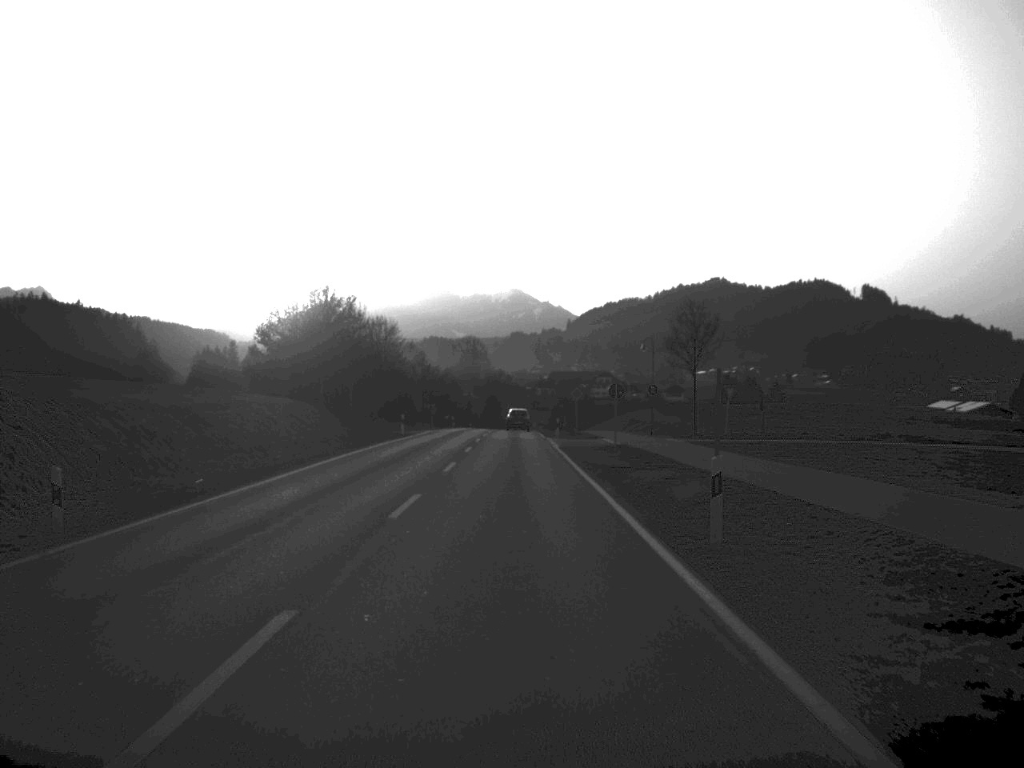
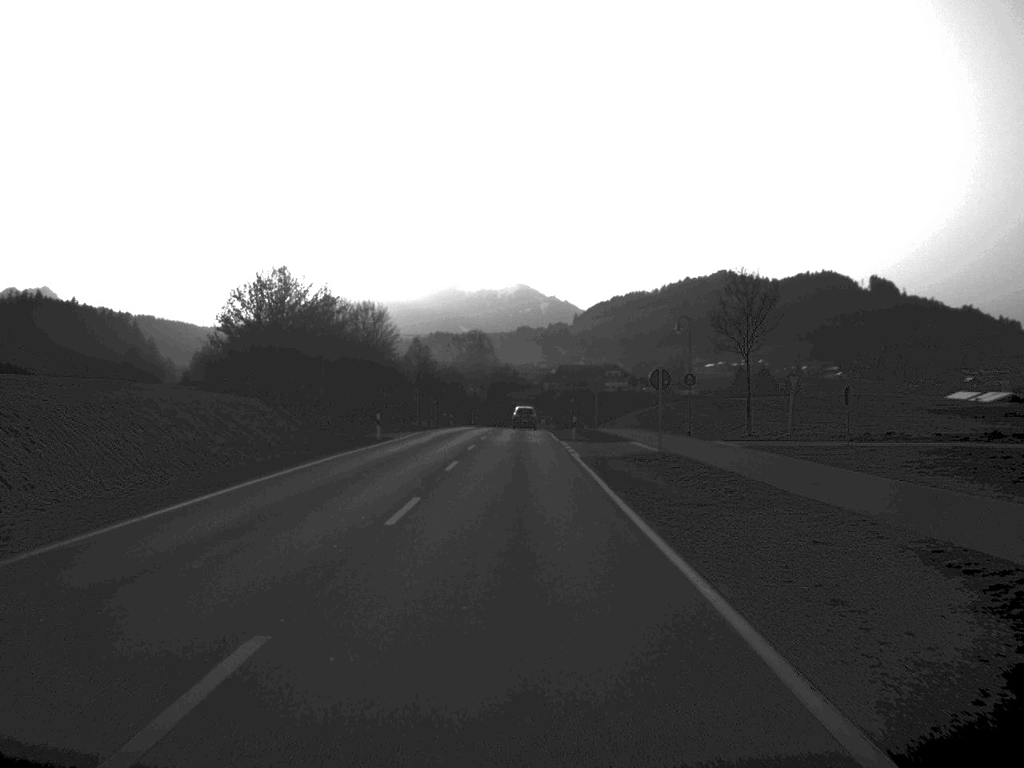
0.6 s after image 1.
(0.0, +13.3) m; 0°
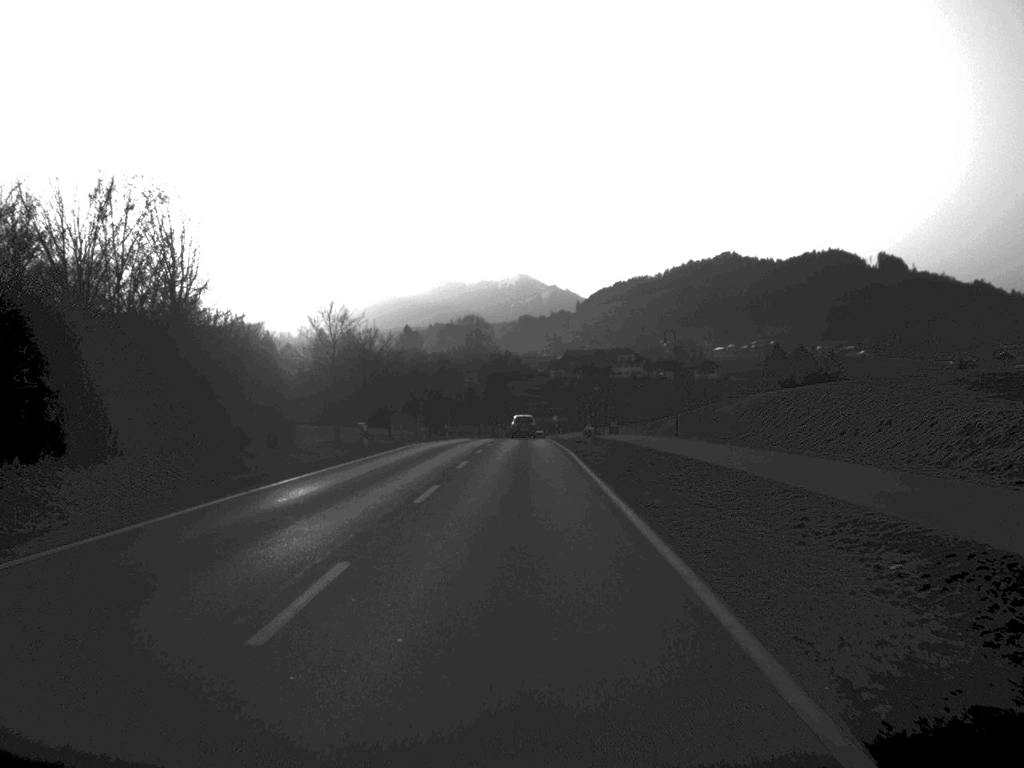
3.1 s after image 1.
(0.0, +55.3) m; 0°
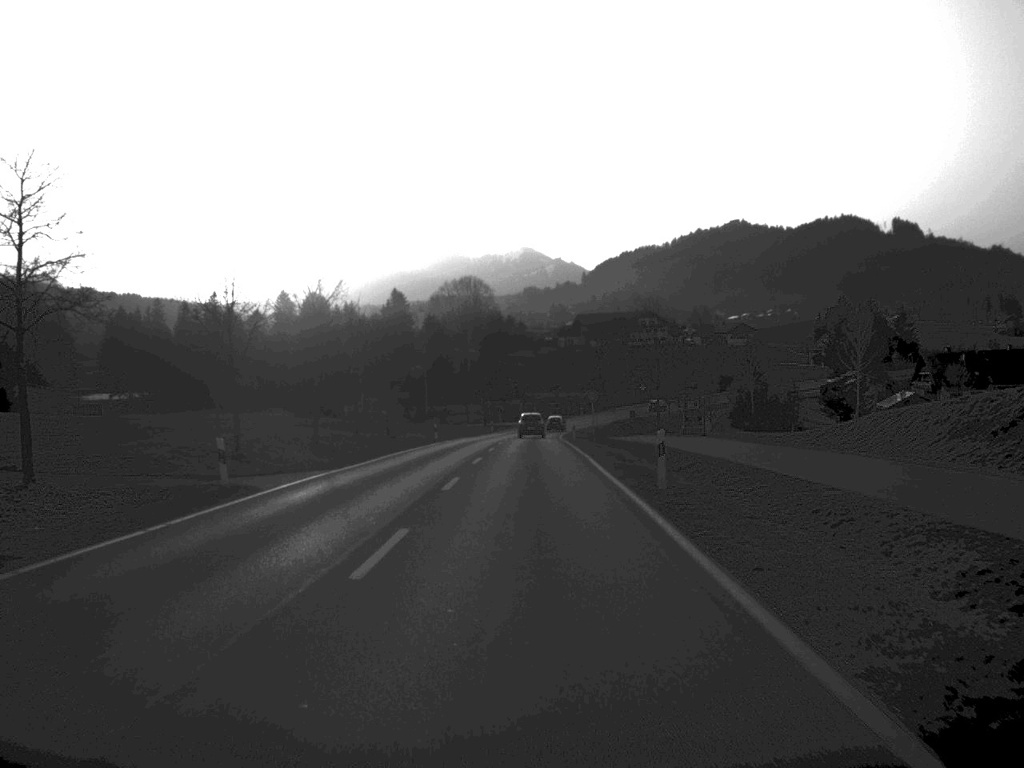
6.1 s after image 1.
(-0.1, +68.5) m; 0°
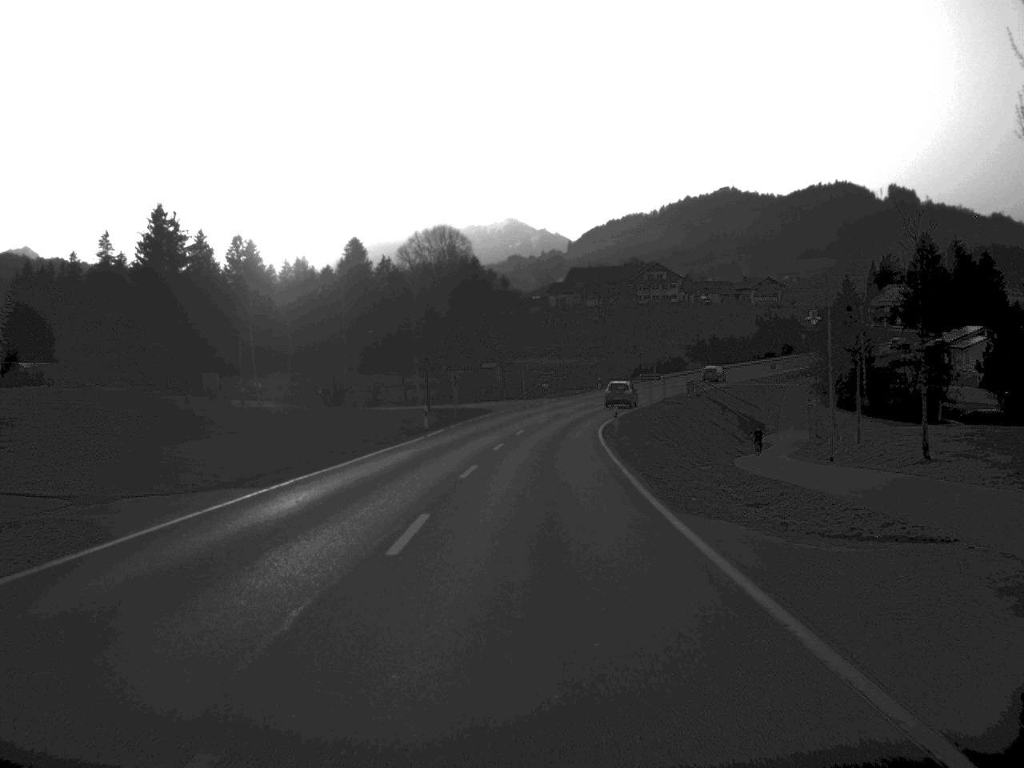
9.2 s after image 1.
(+0.3, +69.6) m; +1°
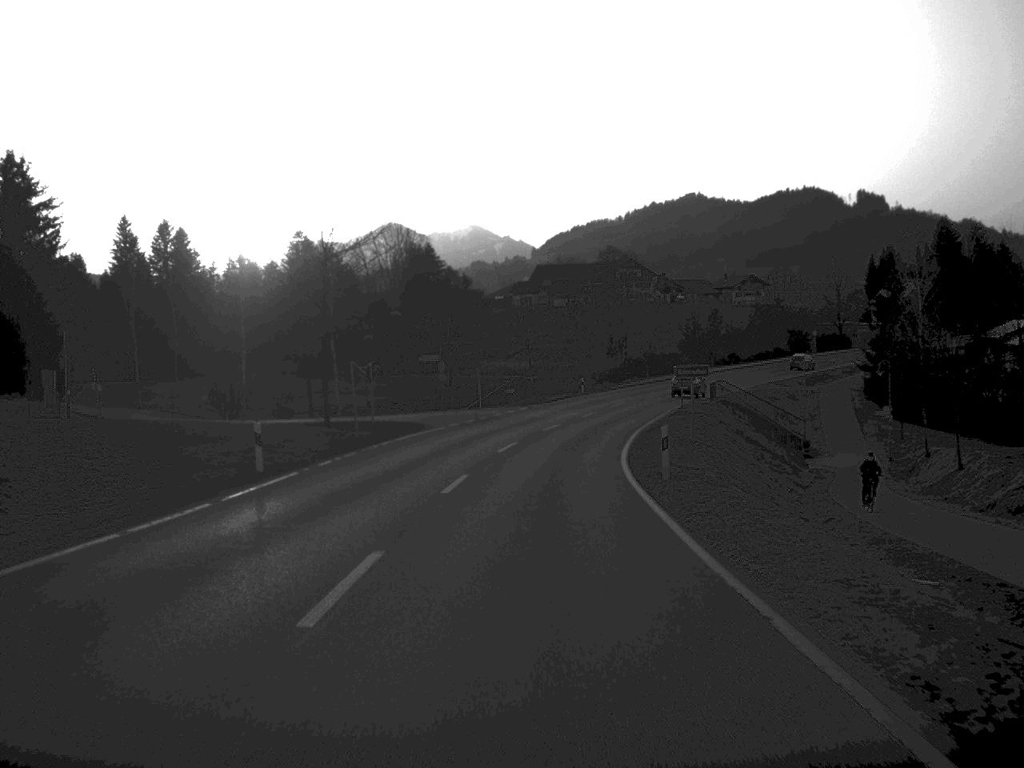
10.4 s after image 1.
(+0.3, +28.1) m; +2°
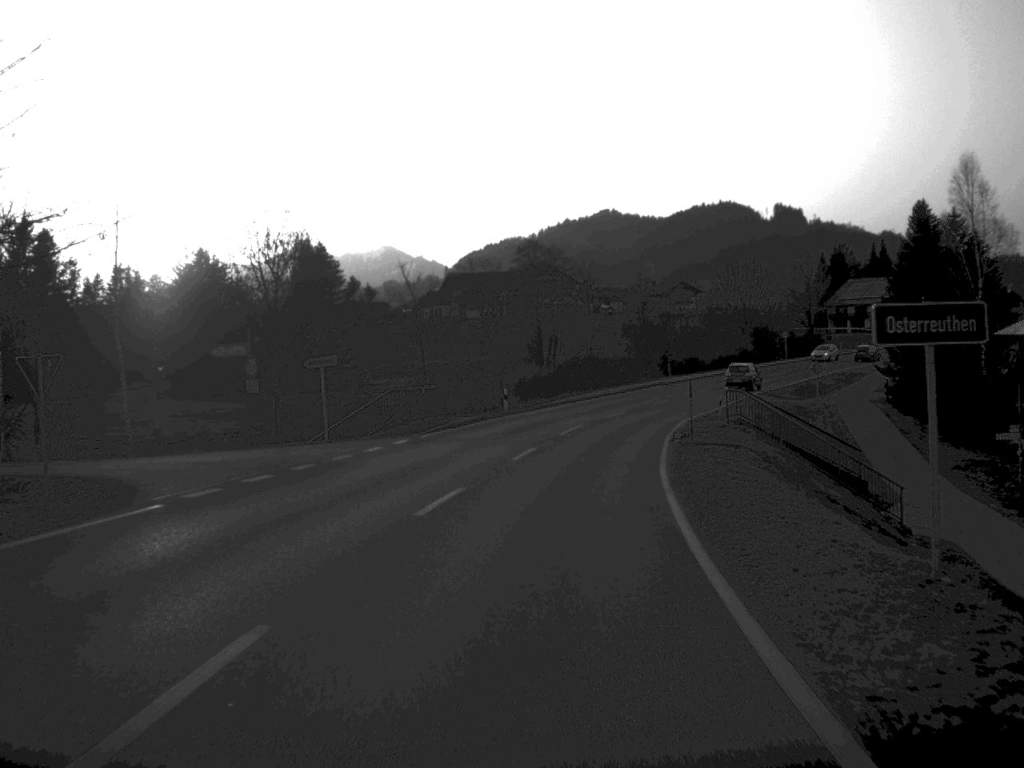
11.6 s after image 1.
(+0.9, +28.3) m; +4°
